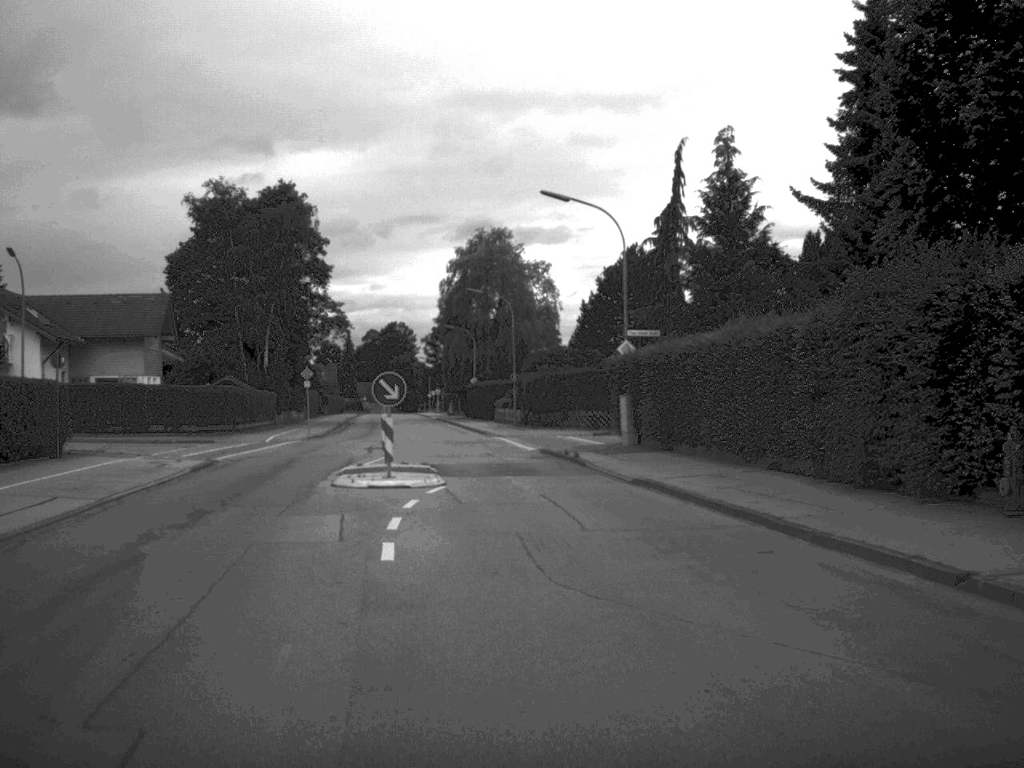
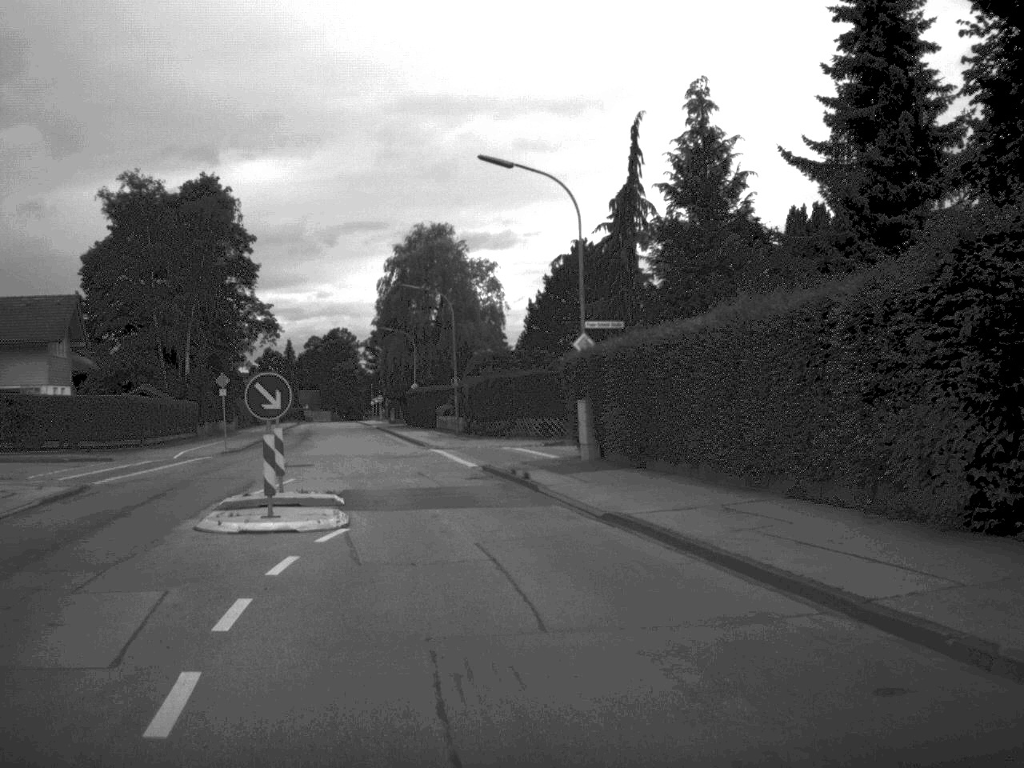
(+0.1, +6.1) m; +2°
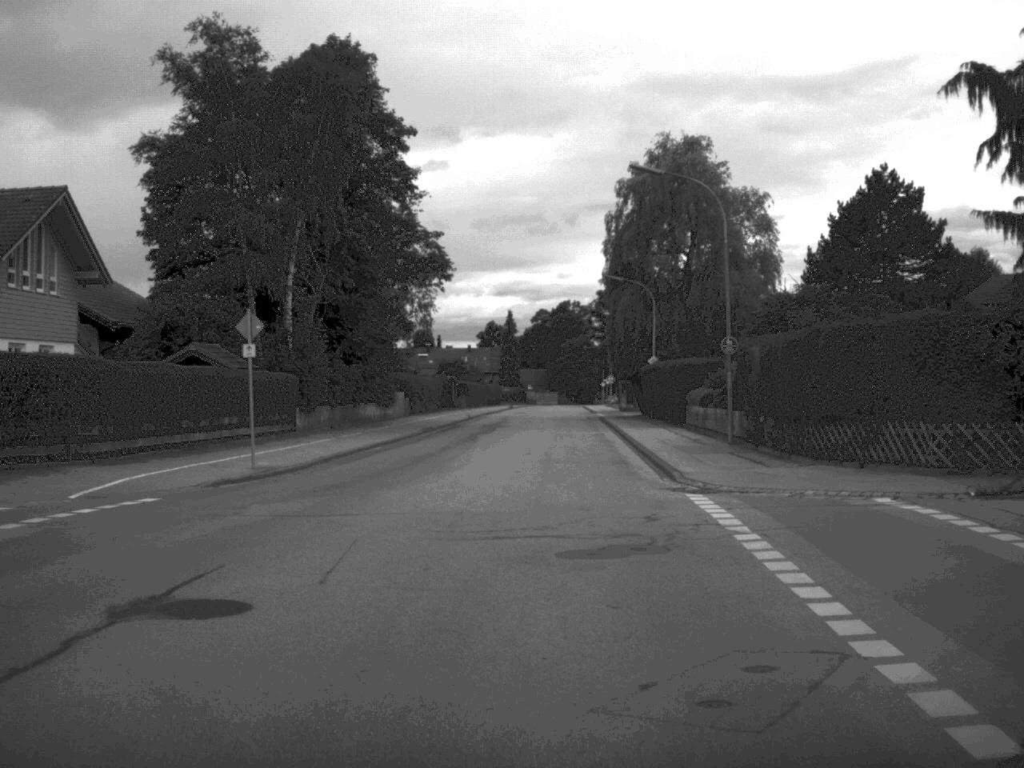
(-2.1, +26.5) m; -11°
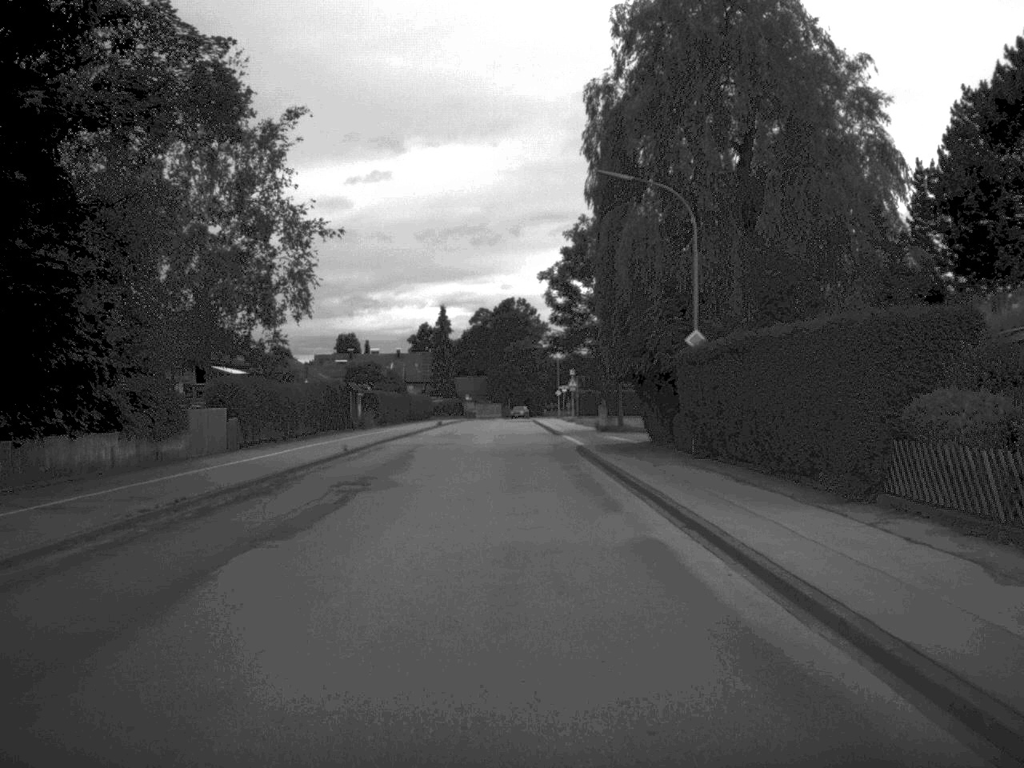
(+0.6, +31.3) m; +2°
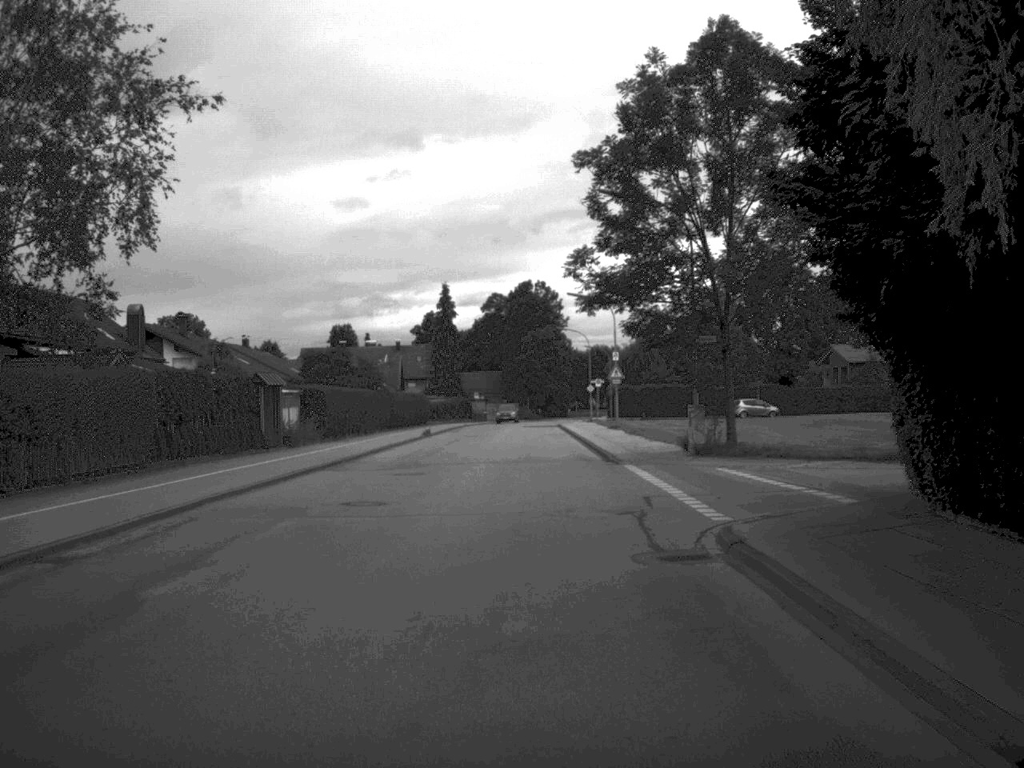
(-0.2, +28.0) m; -1°
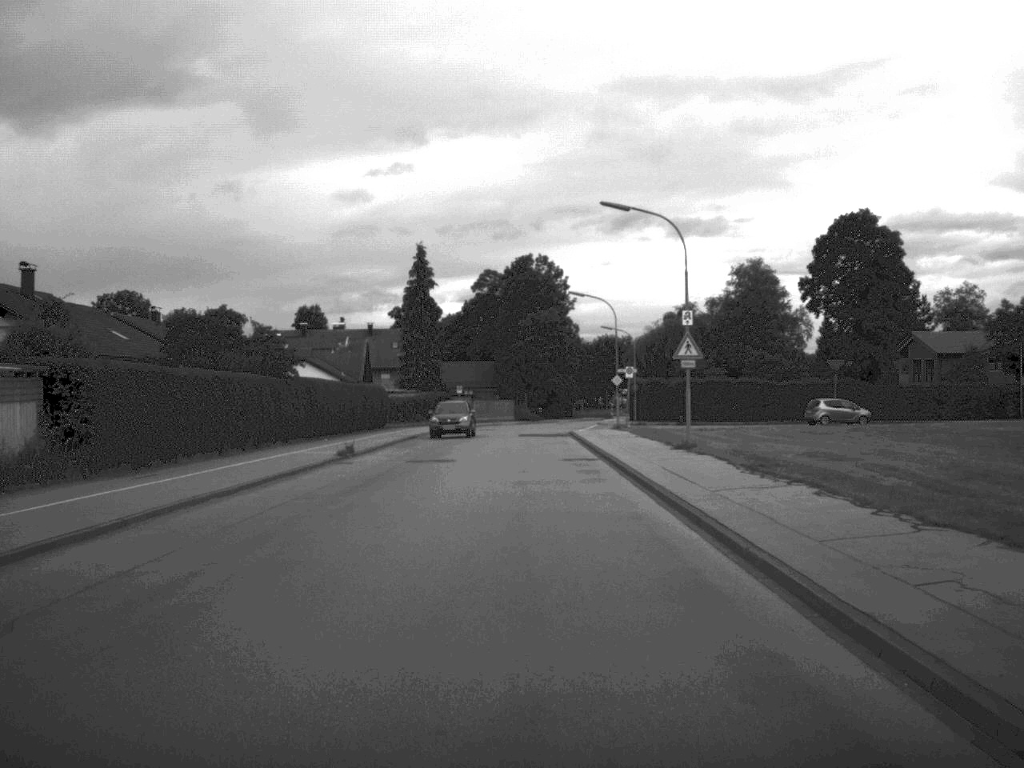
(0.0, +29.0) m; 0°
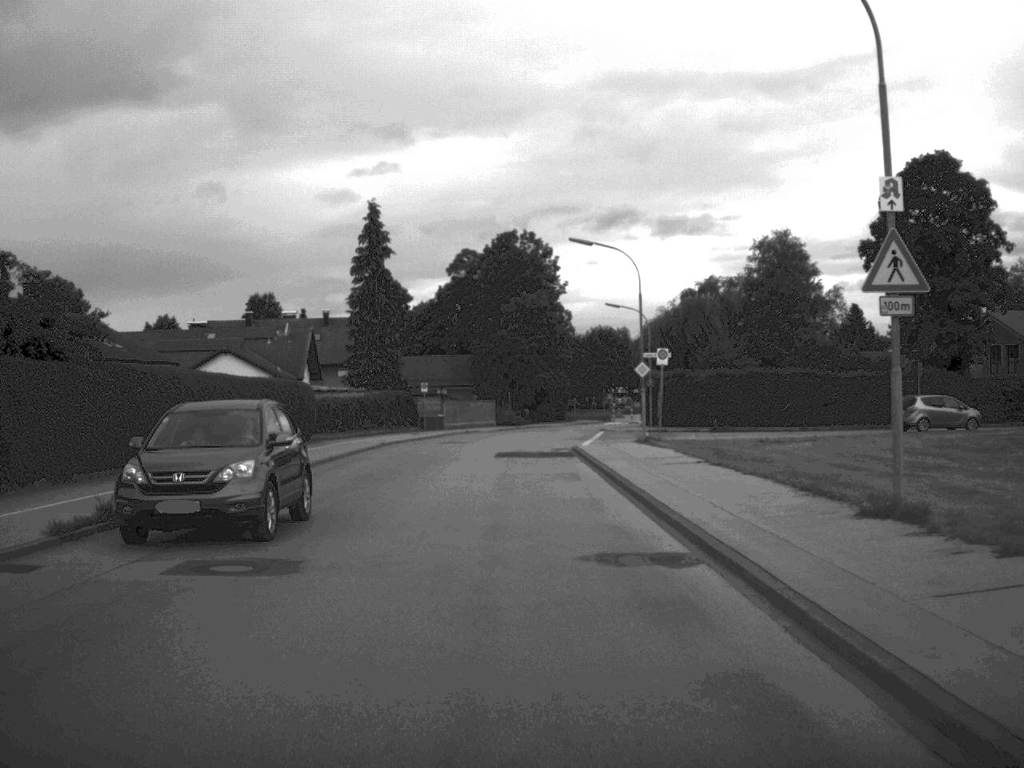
(+0.1, +21.3) m; +1°
